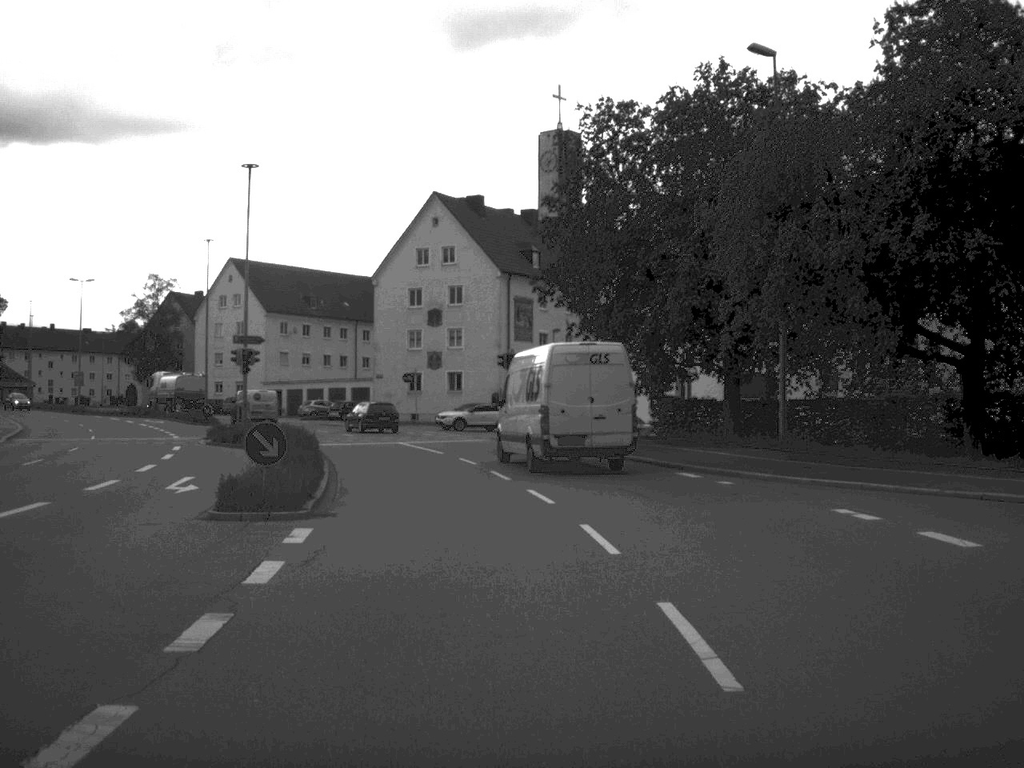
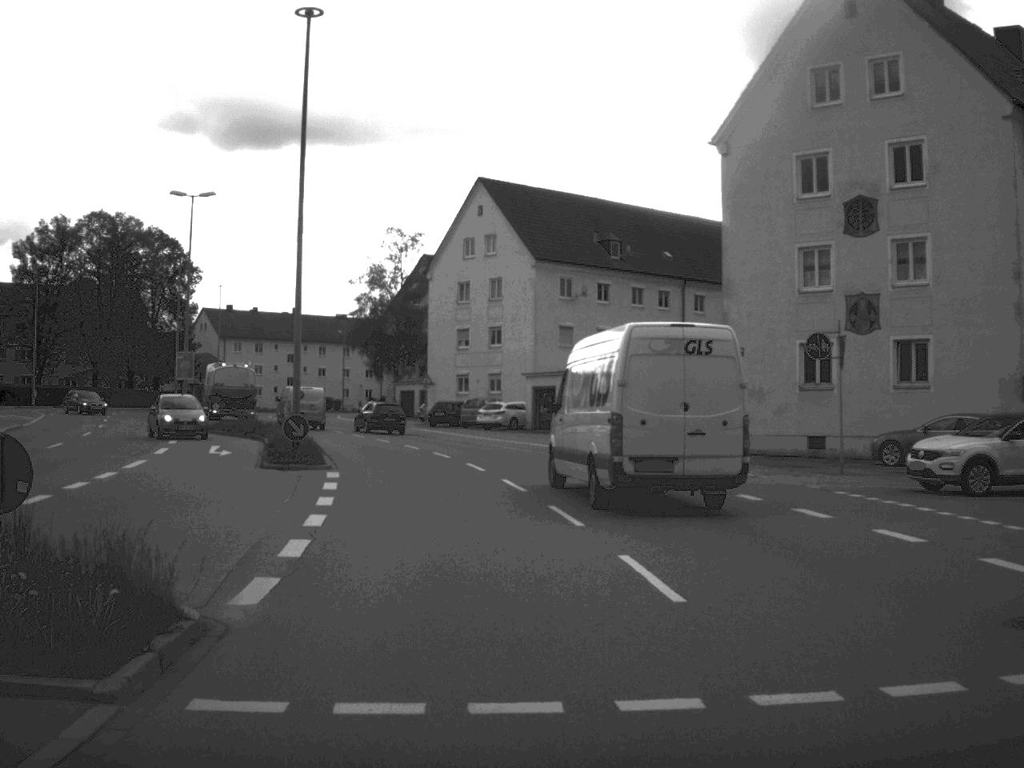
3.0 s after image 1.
(-5.7, +44.0) m; -15°
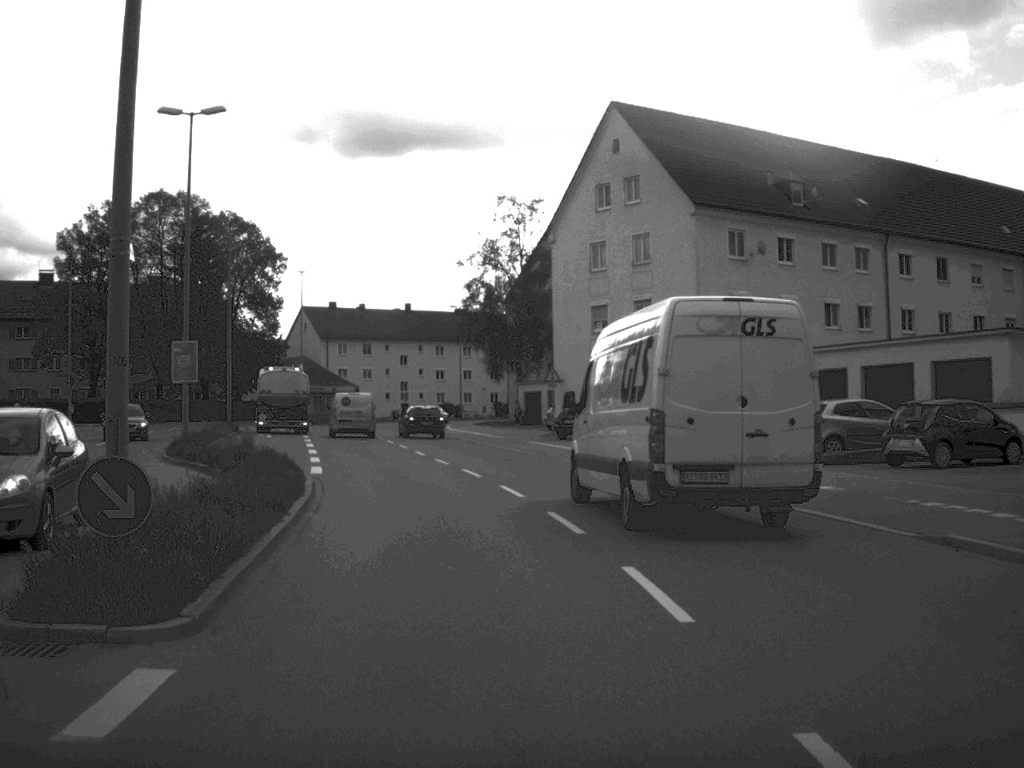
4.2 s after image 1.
(-1.0, +19.0) m; -6°
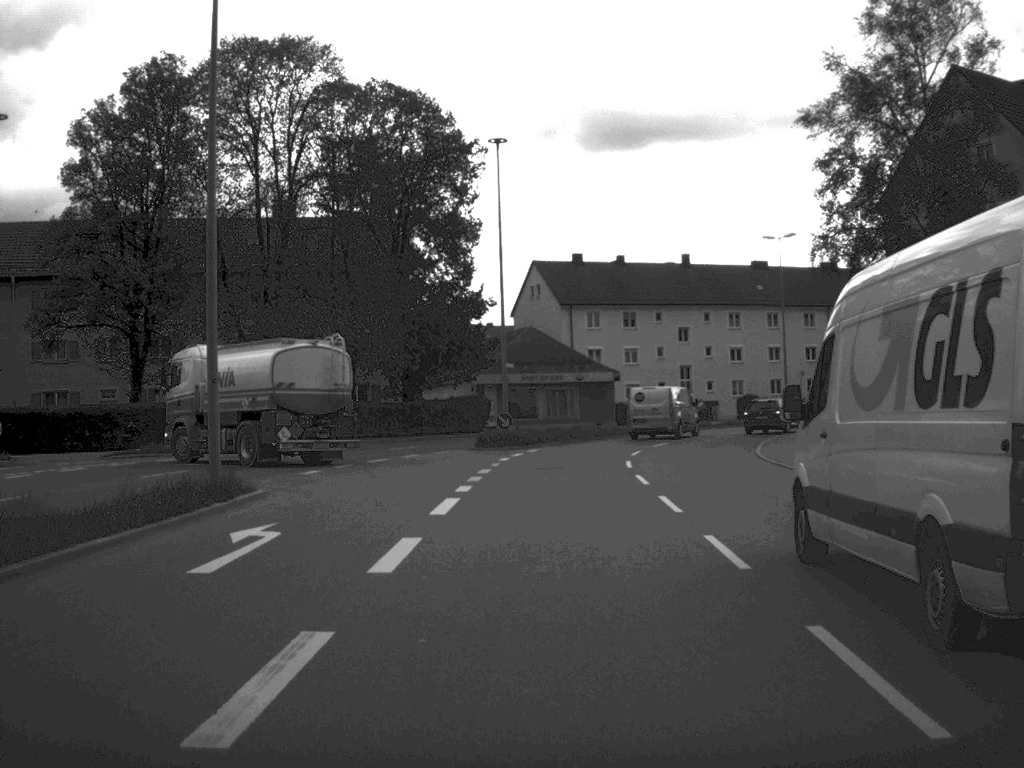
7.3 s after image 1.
(-5.6, +43.7) m; -12°
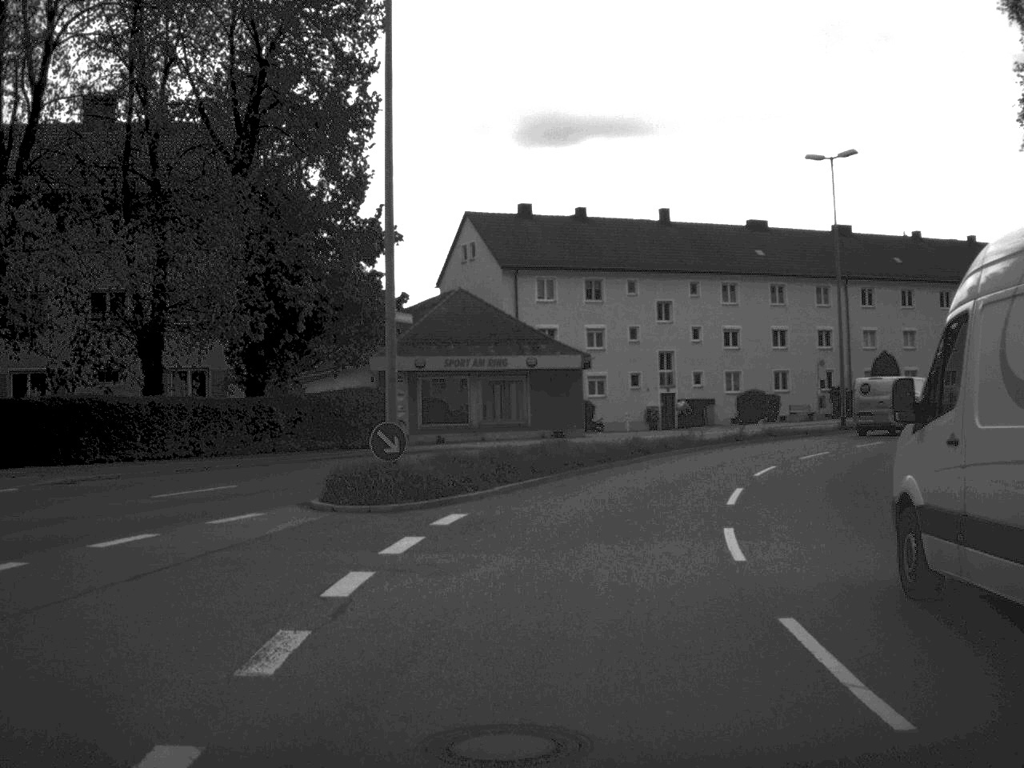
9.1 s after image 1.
(+0.3, +23.6) m; +3°
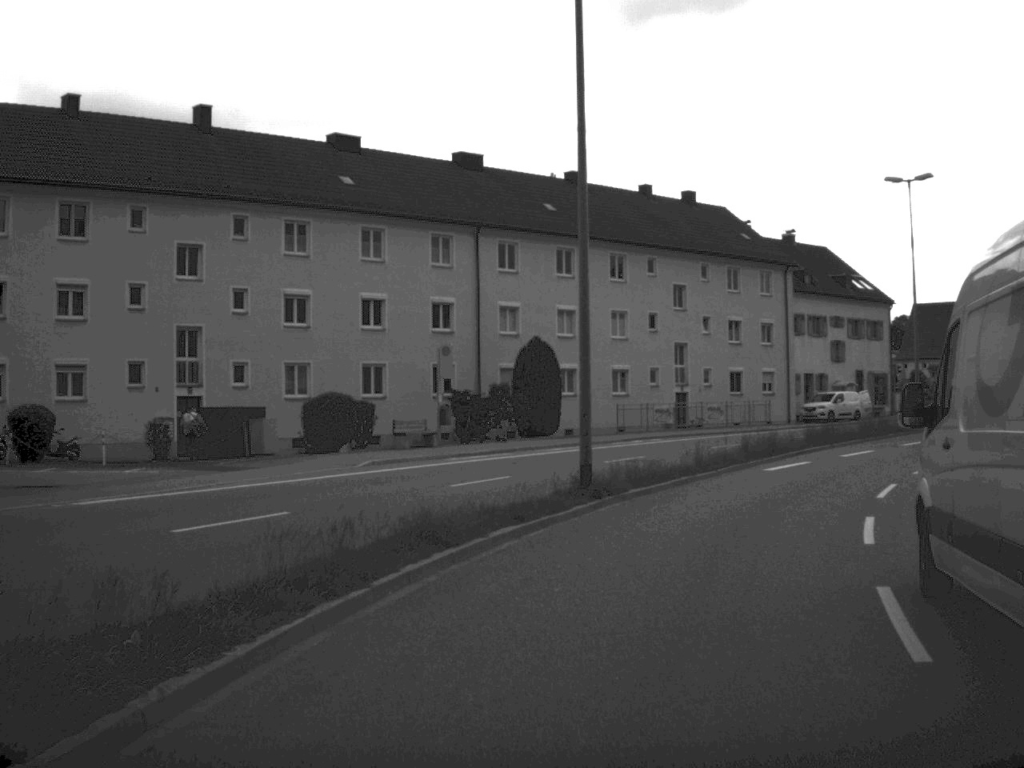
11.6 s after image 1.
(+4.0, +28.5) m; +20°
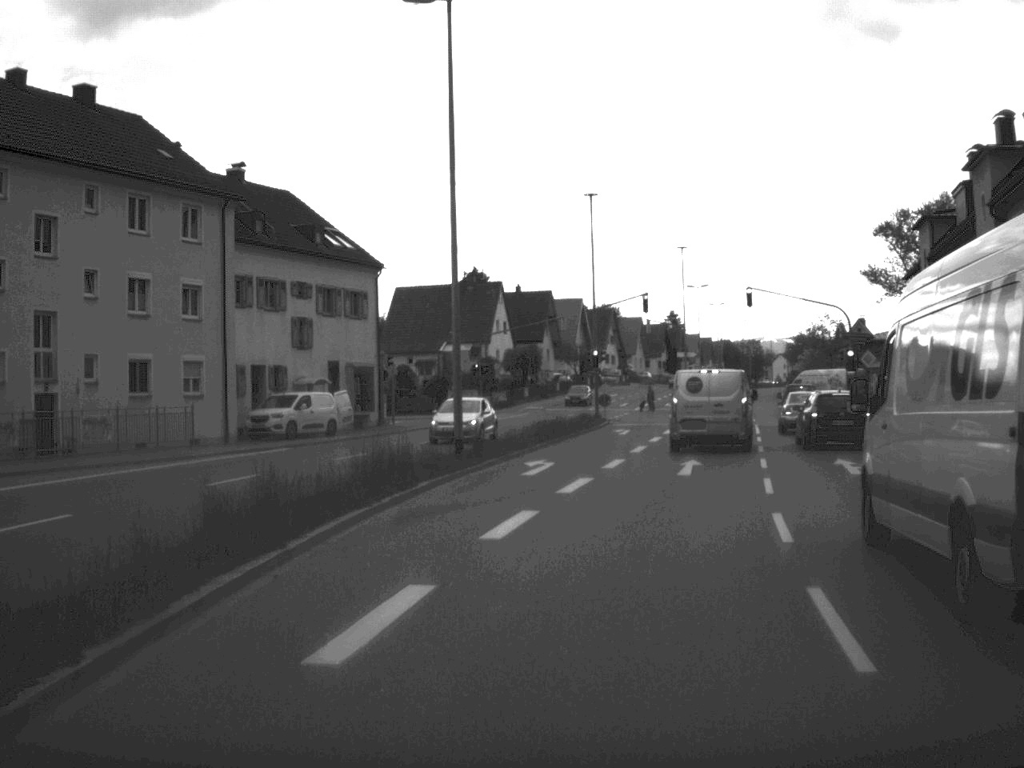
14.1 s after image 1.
(+5.3, +24.1) m; +24°
